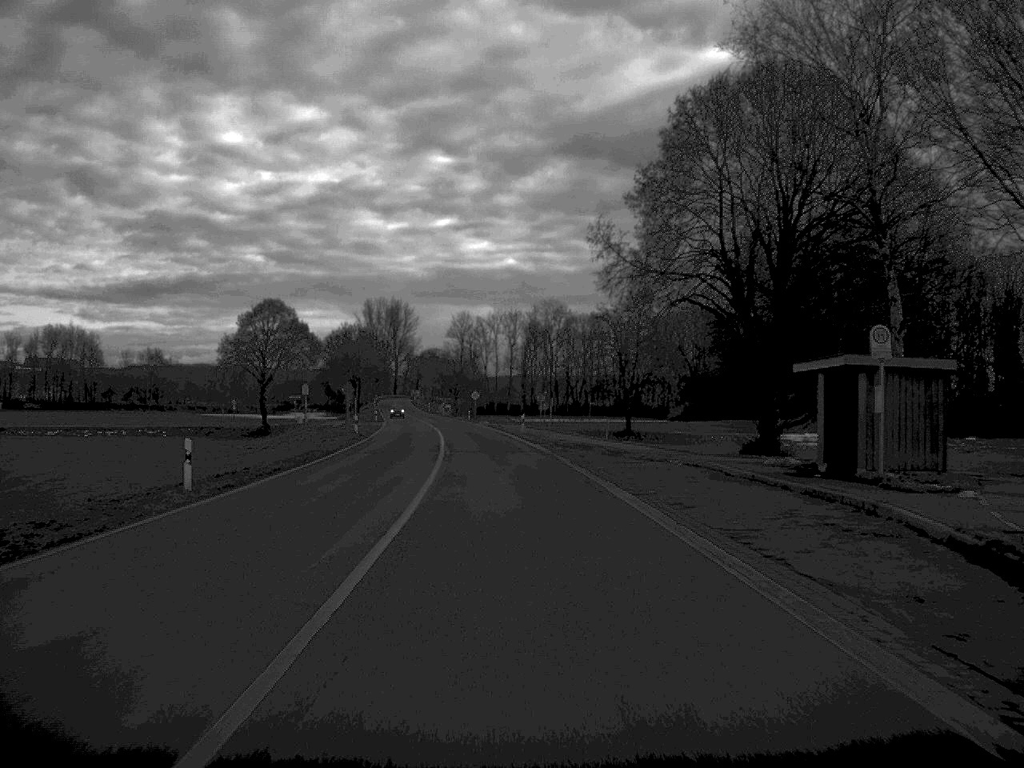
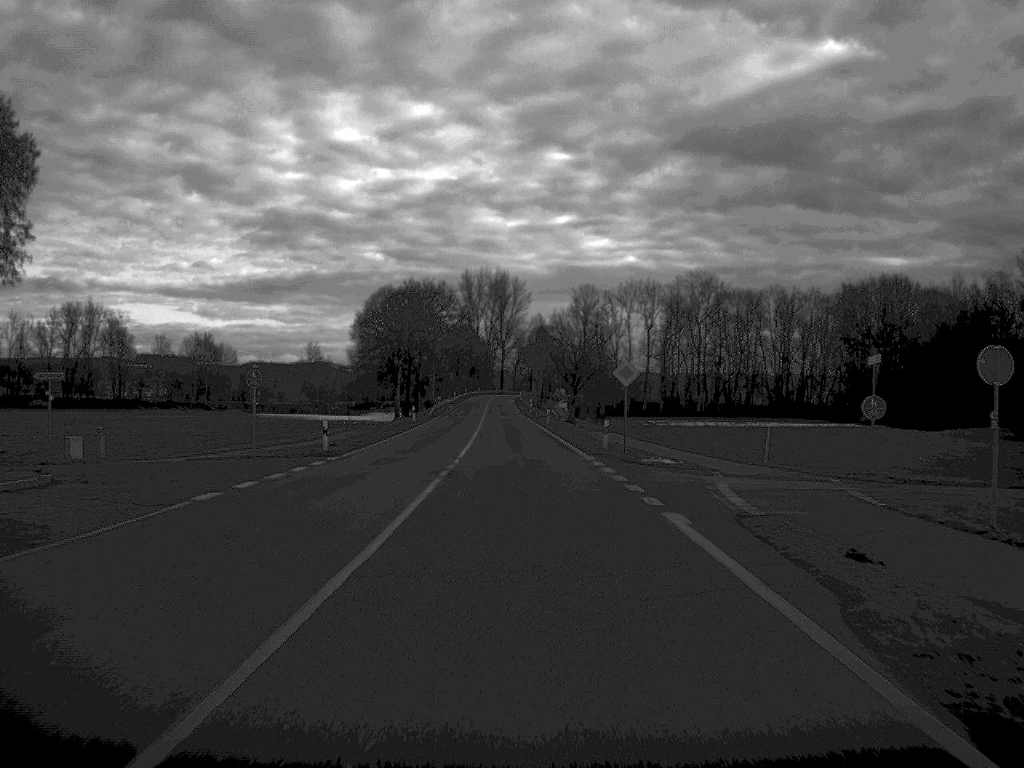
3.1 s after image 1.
(-4.1, +82.4) m; -6°
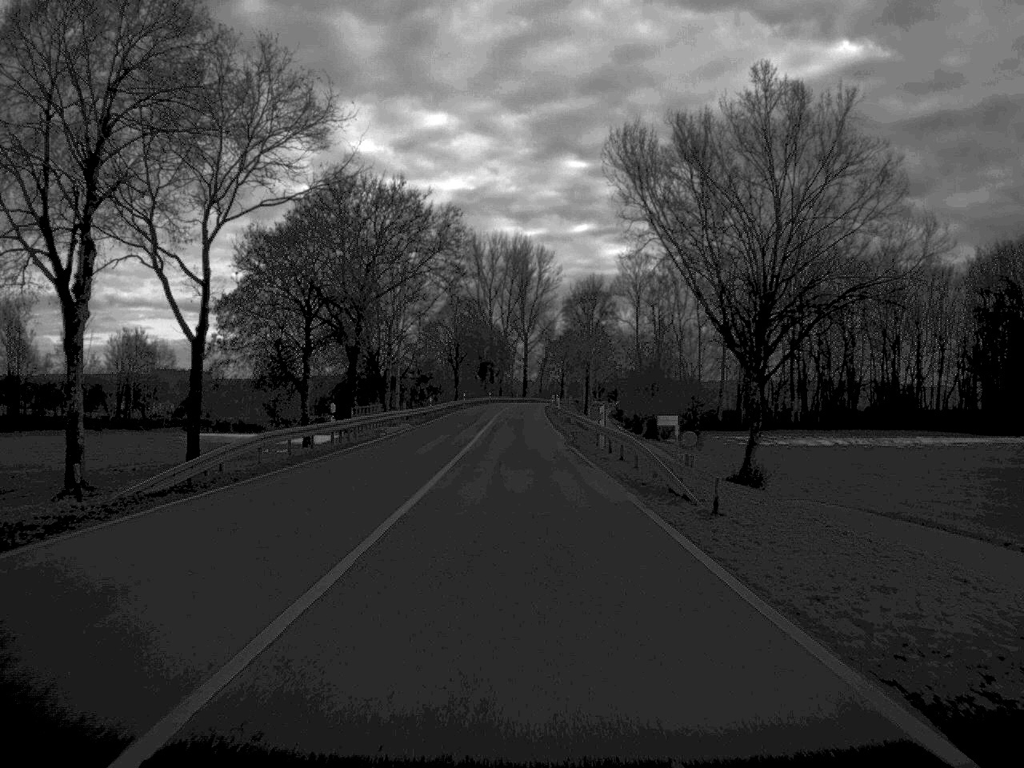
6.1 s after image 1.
(-1.1, +81.9) m; -1°
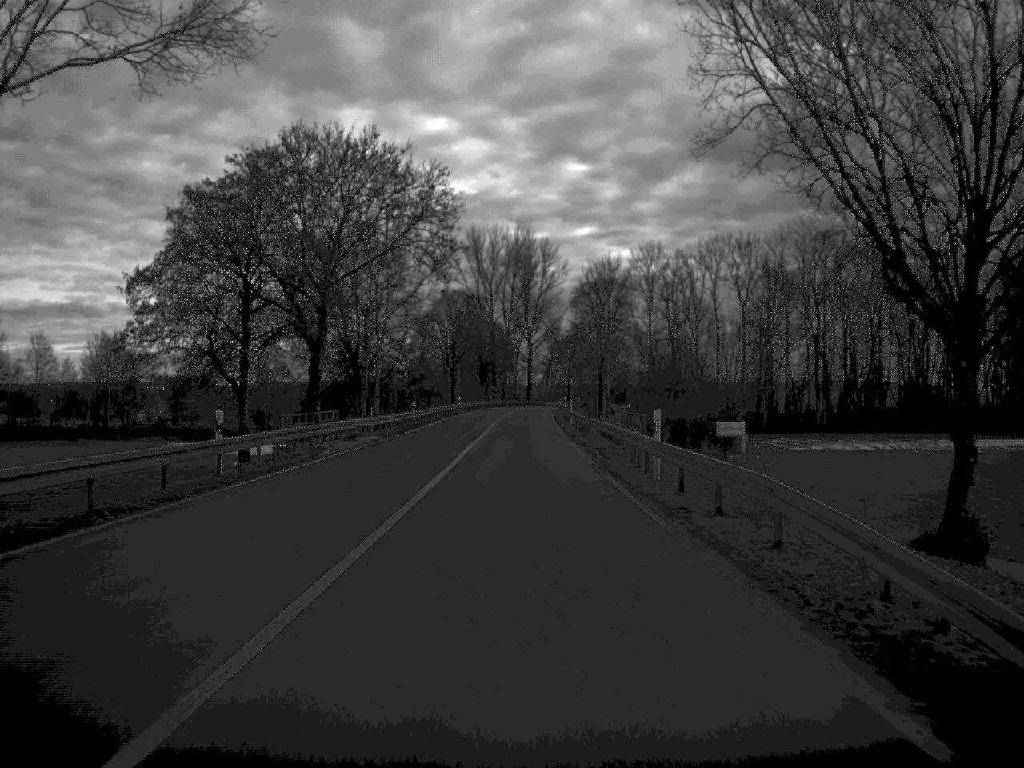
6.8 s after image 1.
(0.0, +16.3) m; 0°
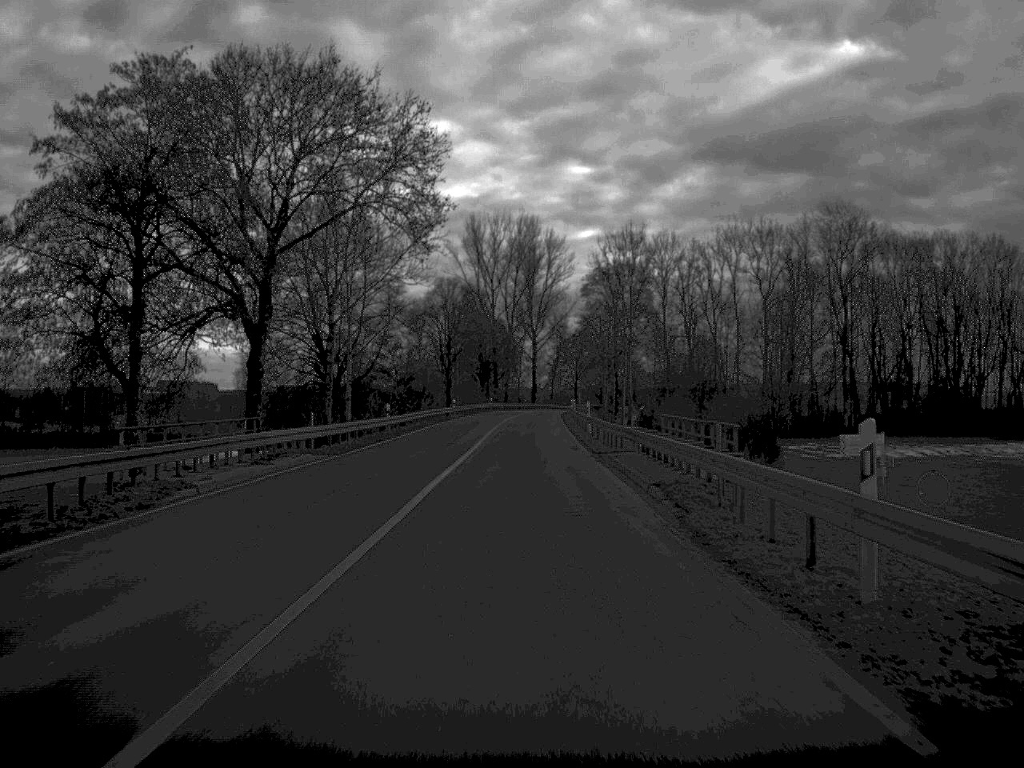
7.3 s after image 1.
(0.0, +15.6) m; 0°
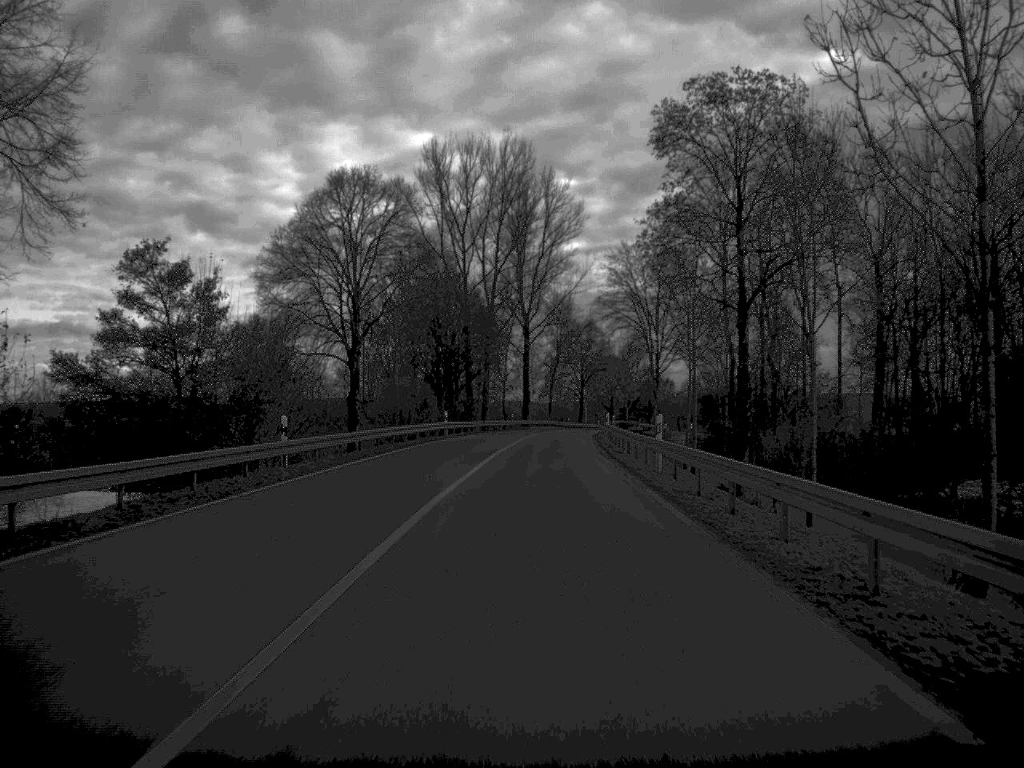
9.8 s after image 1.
(0.0, +66.1) m; 0°
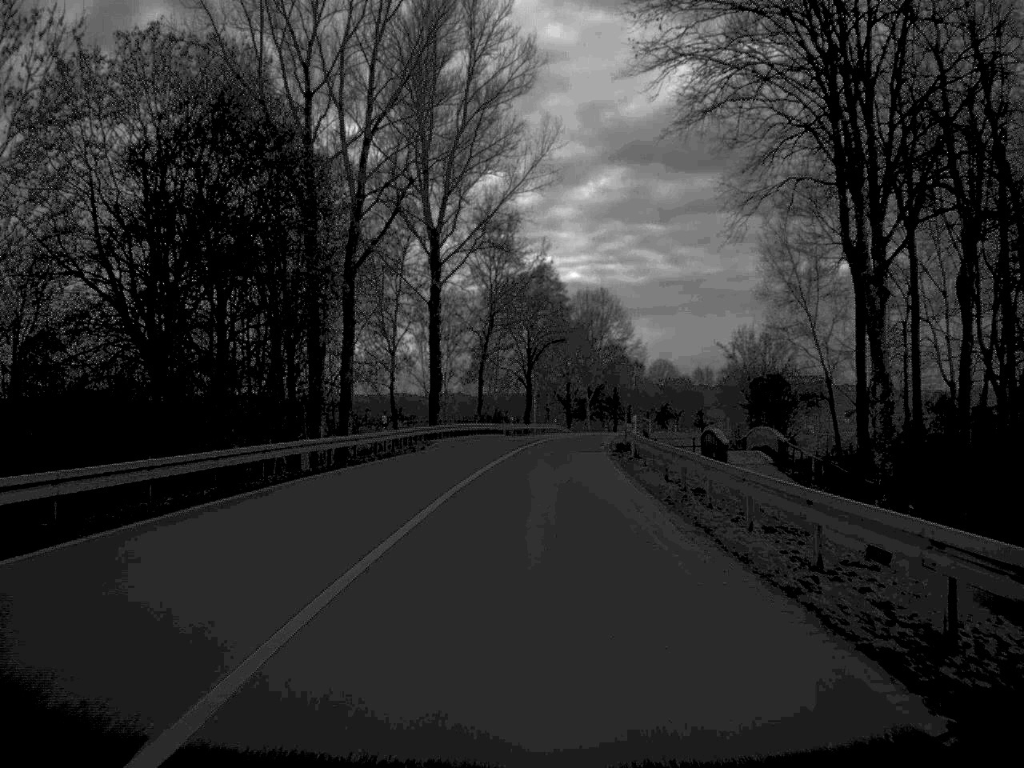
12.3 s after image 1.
(+1.4, +66.2) m; +3°
